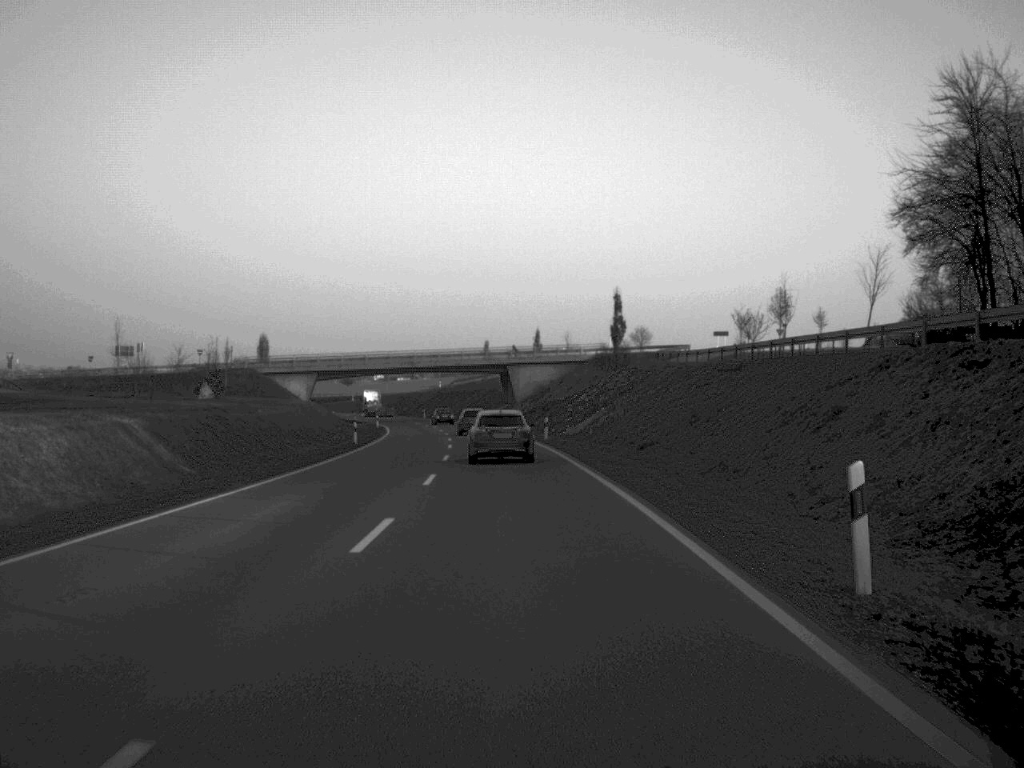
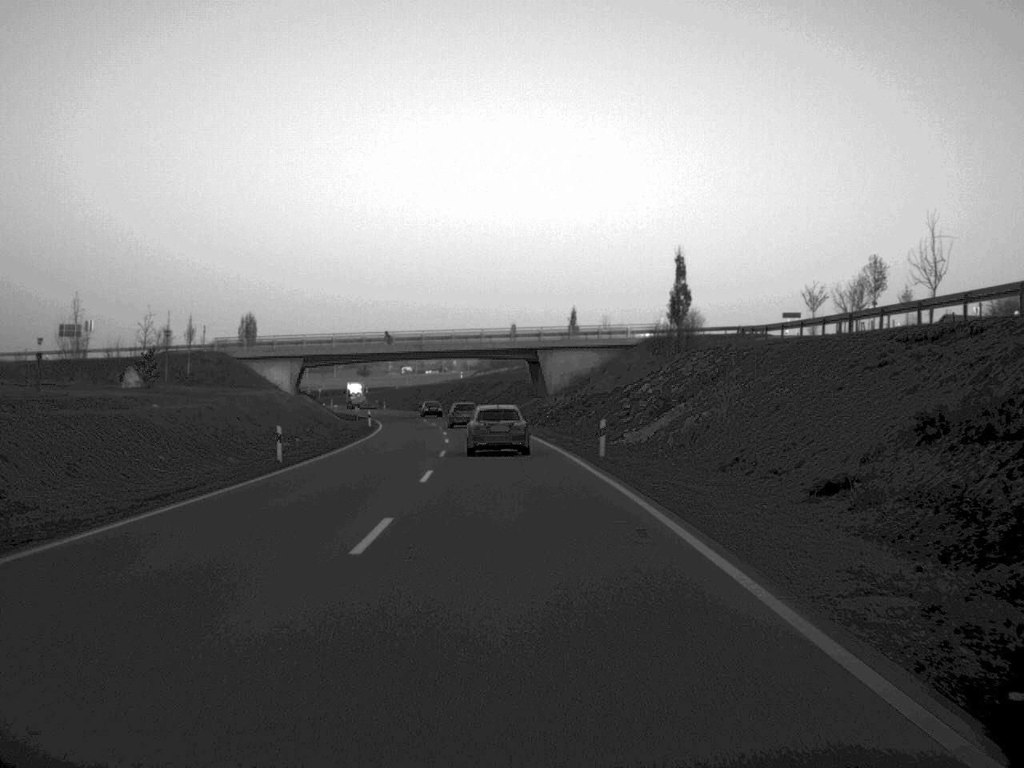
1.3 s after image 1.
(-0.3, +24.0) m; -1°
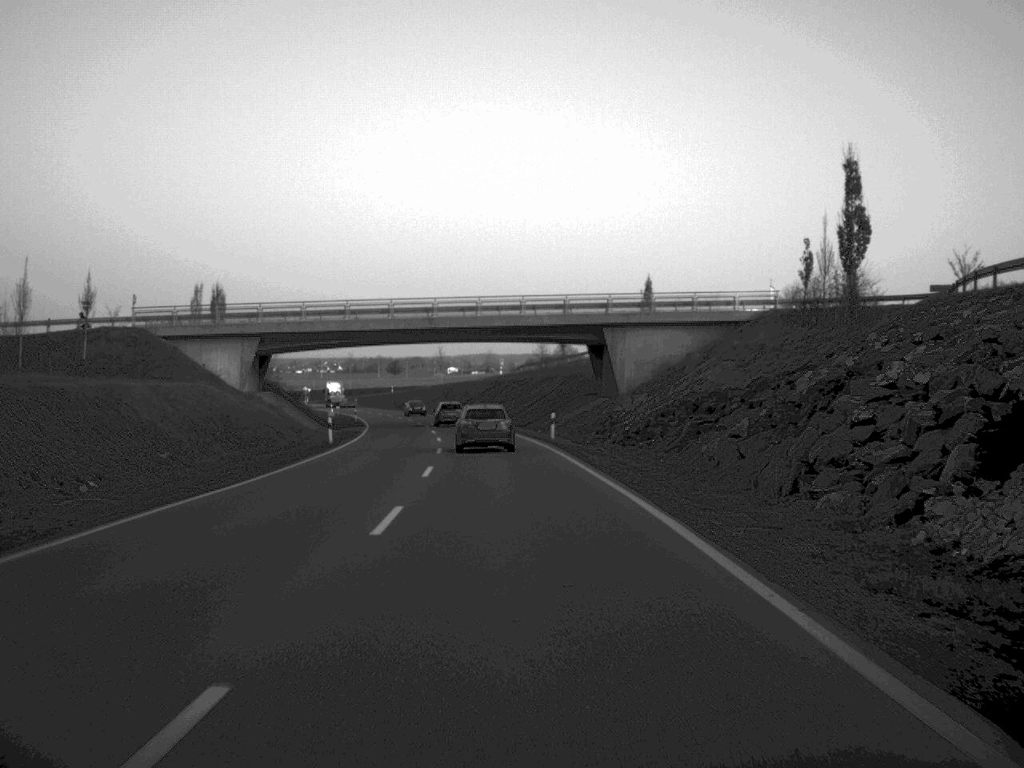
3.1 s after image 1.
(-0.6, +34.1) m; -2°
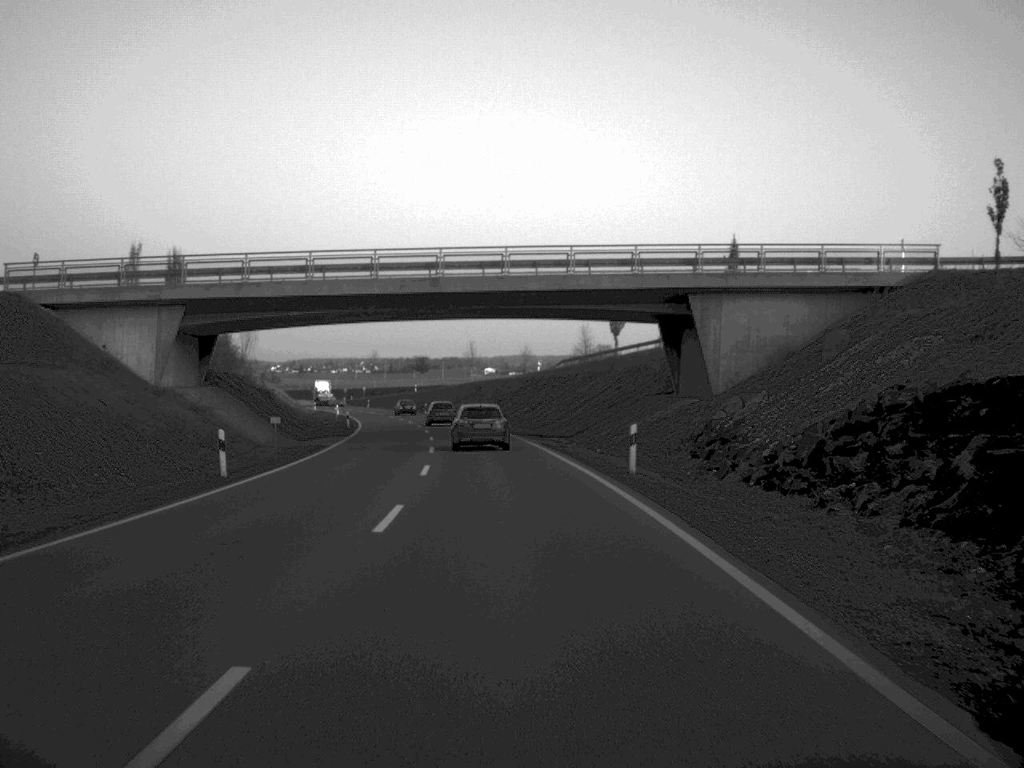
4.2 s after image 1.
(-0.3, +23.5) m; -2°
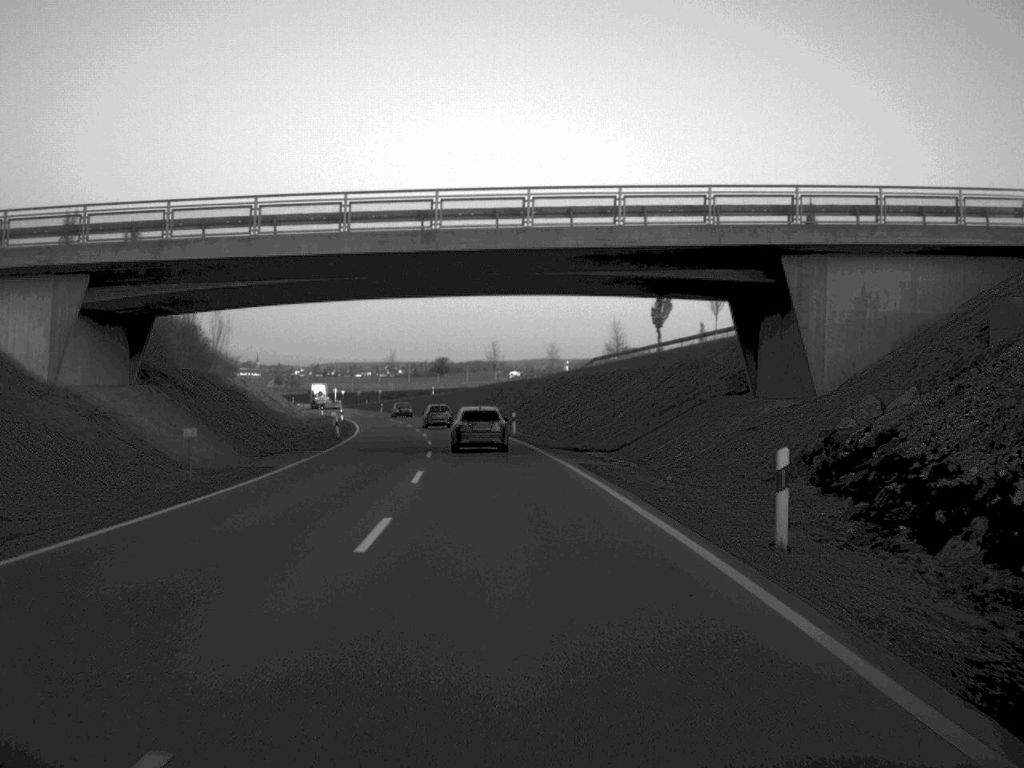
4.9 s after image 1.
(-0.1, +13.9) m; -1°
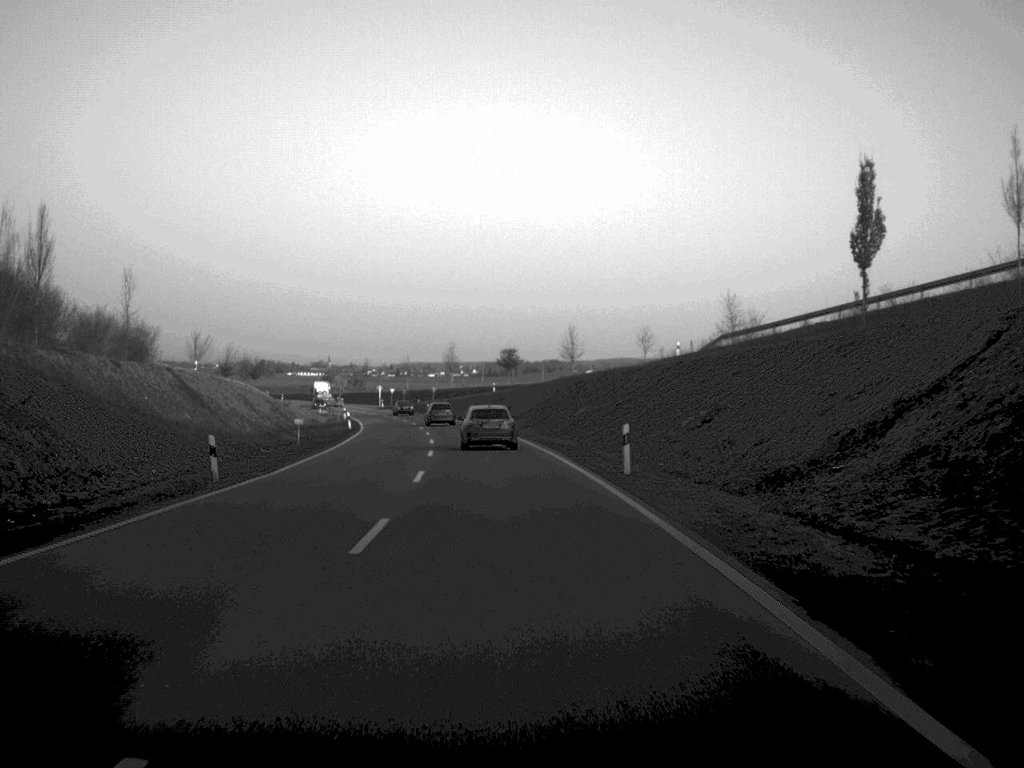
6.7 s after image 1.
(-1.0, +36.1) m; -3°
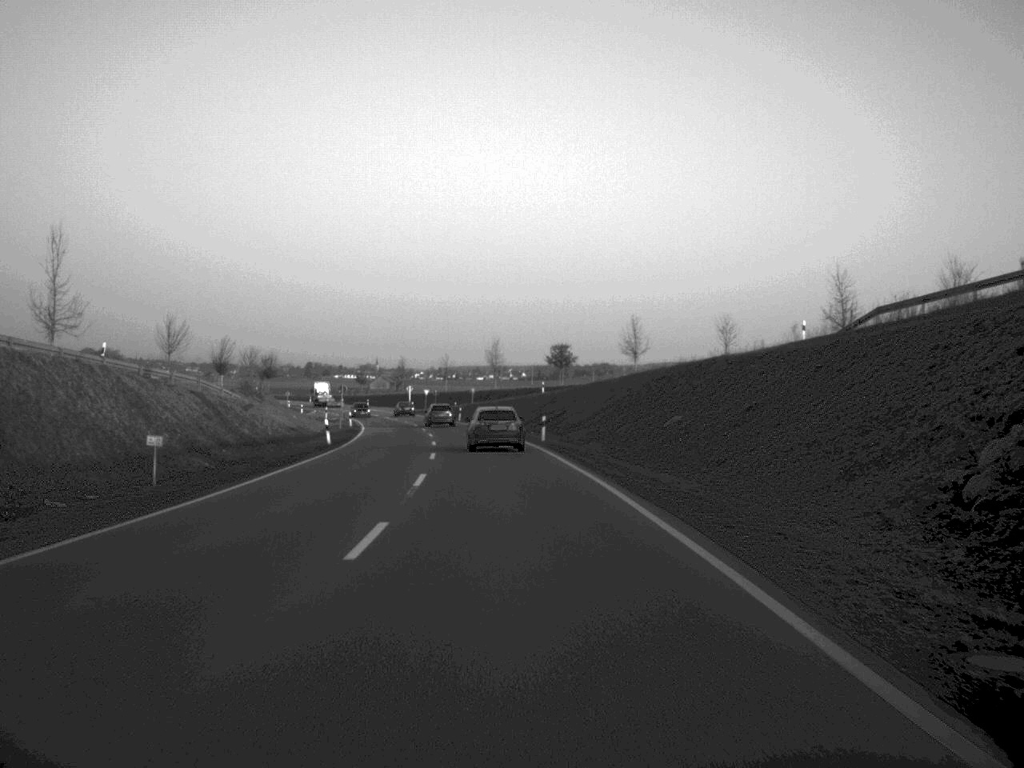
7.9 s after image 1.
(-0.5, +24.8) m; -2°
